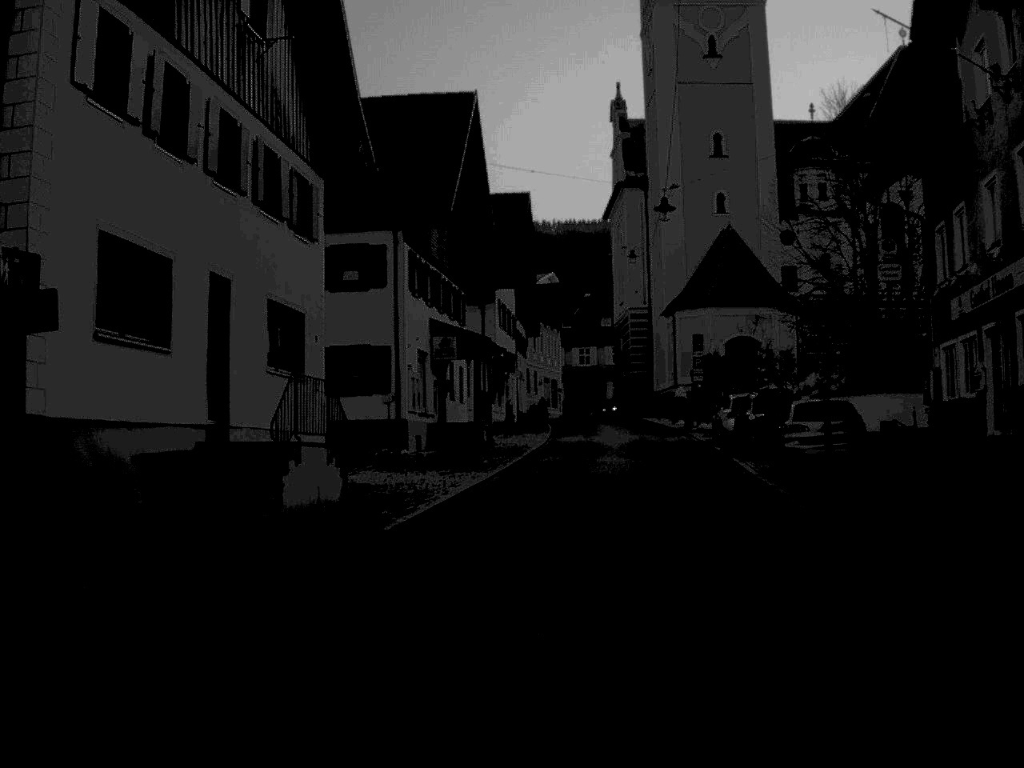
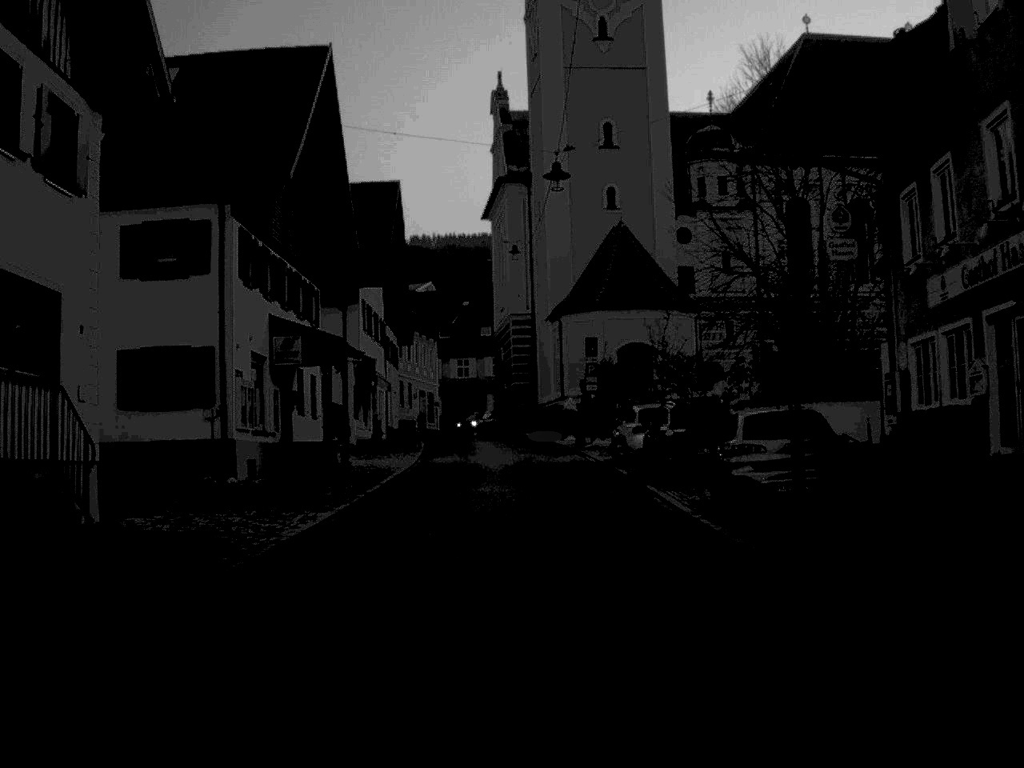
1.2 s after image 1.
(+0.3, +6.6) m; +5°
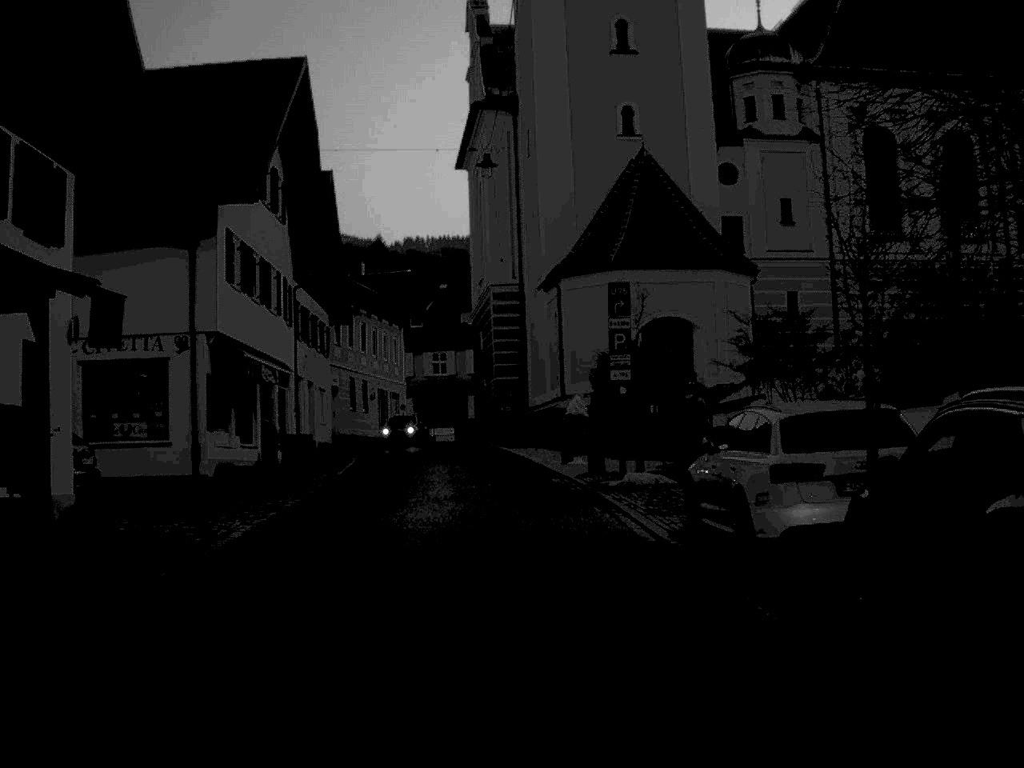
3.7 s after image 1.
(+0.3, +19.6) m; 0°
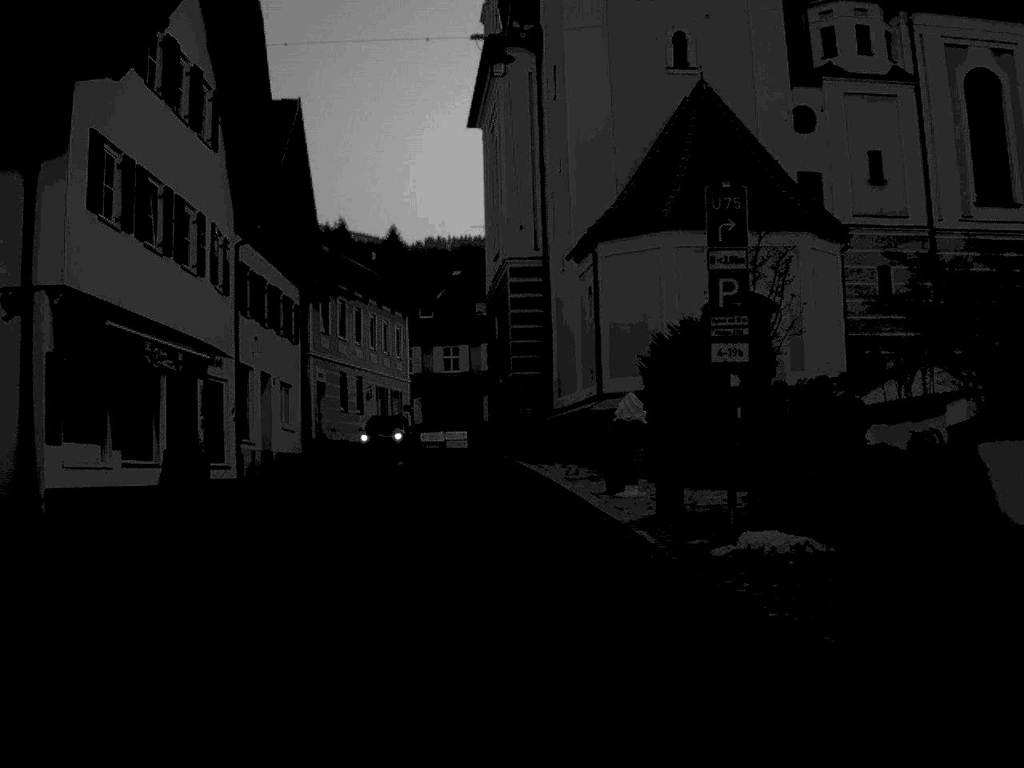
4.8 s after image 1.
(-0.1, +10.4) m; -1°
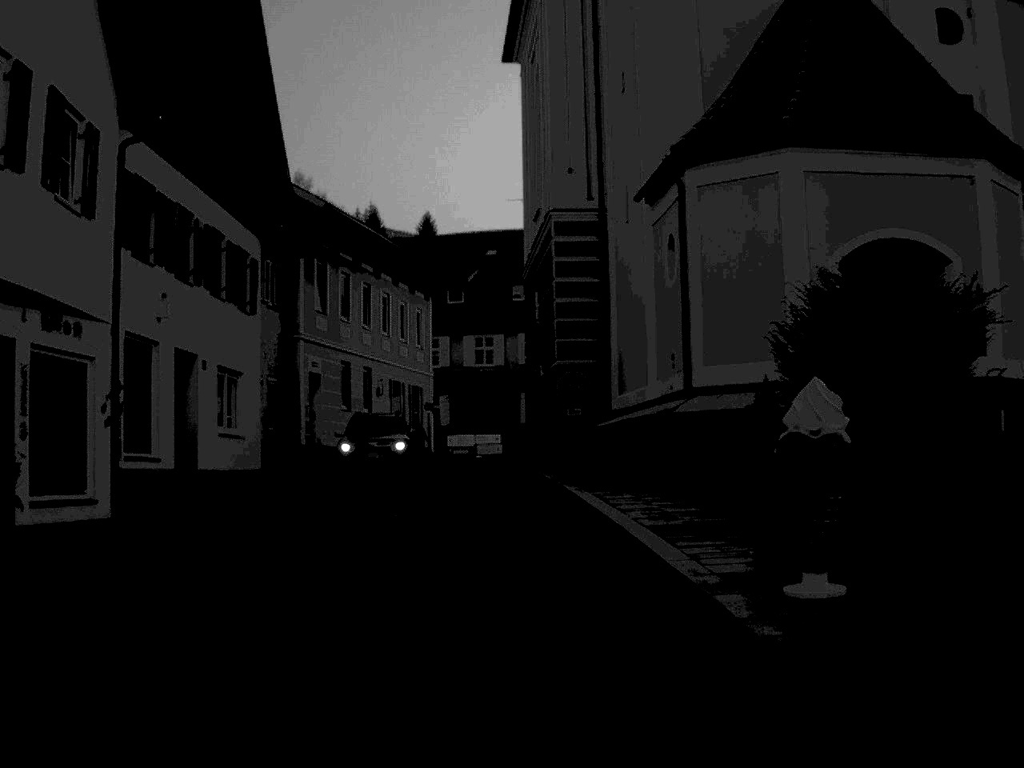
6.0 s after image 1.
(-0.2, +10.9) m; -2°
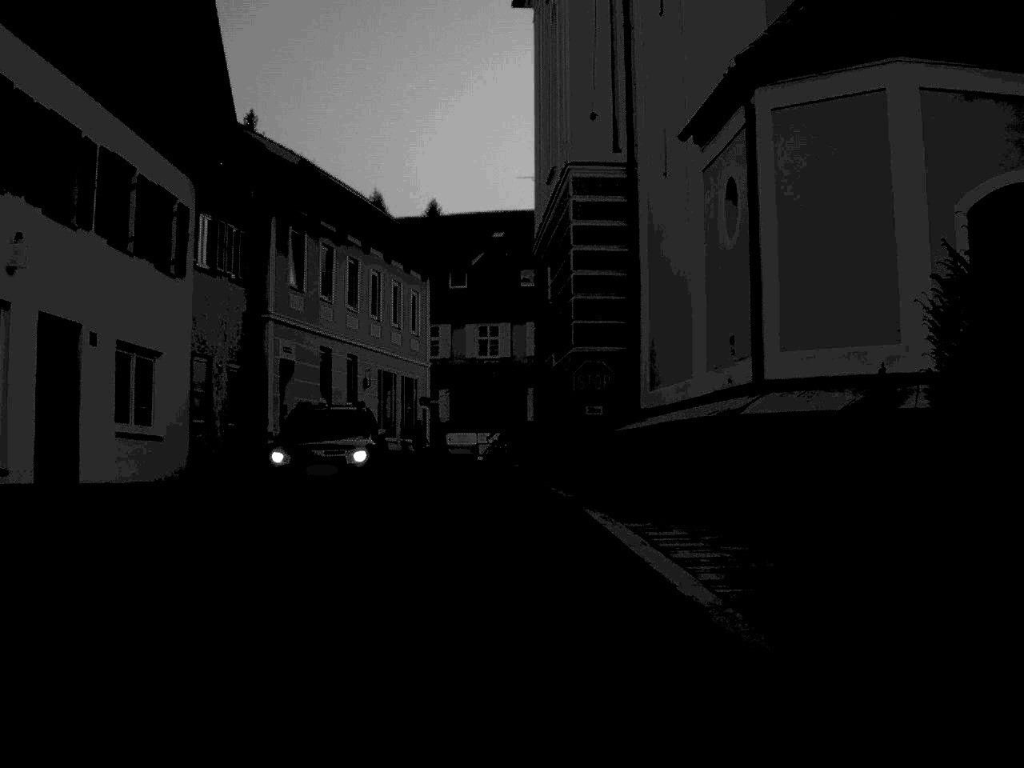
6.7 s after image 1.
(0.0, +6.2) m; 0°
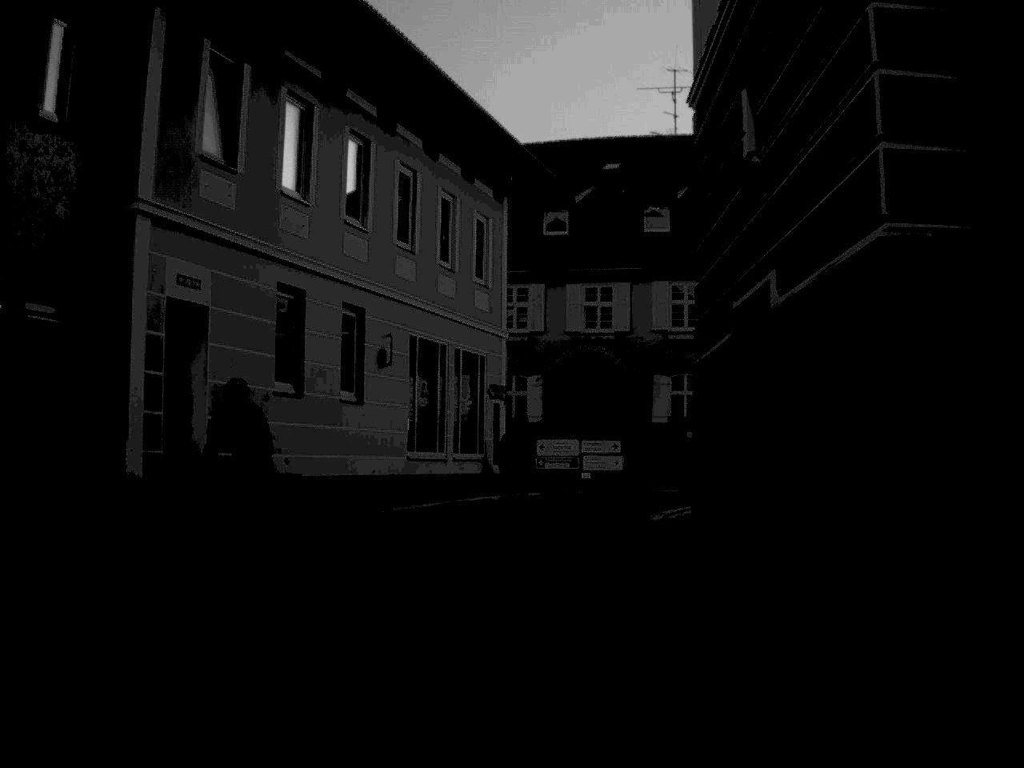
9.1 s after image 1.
(-0.5, +18.5) m; -5°
